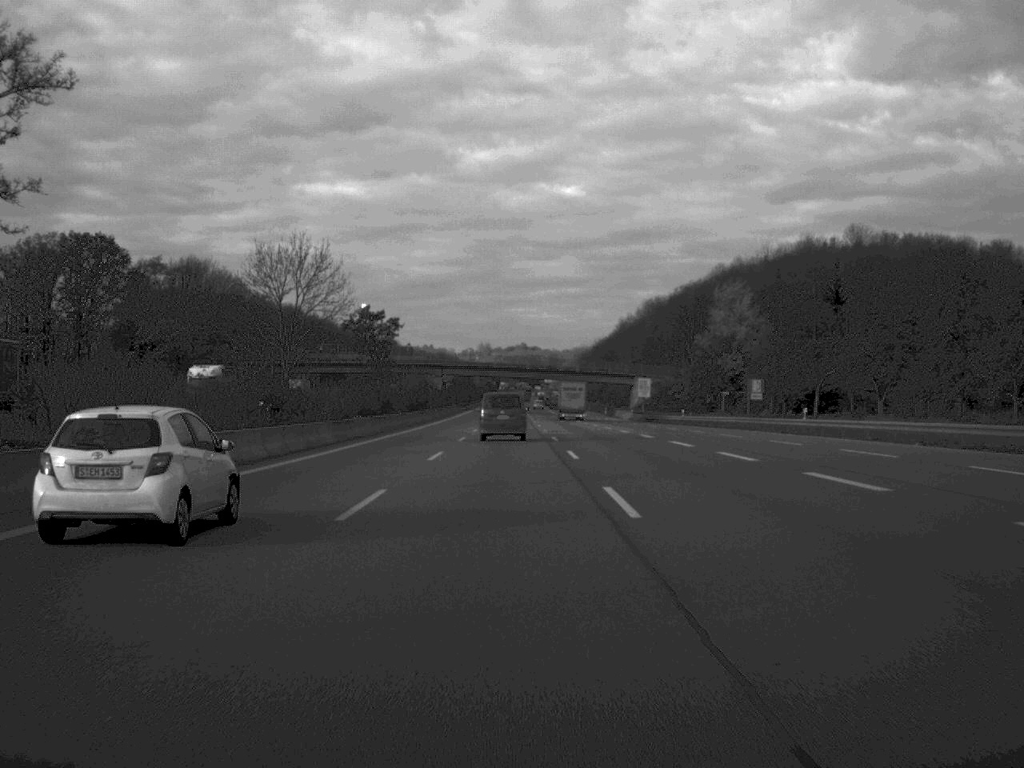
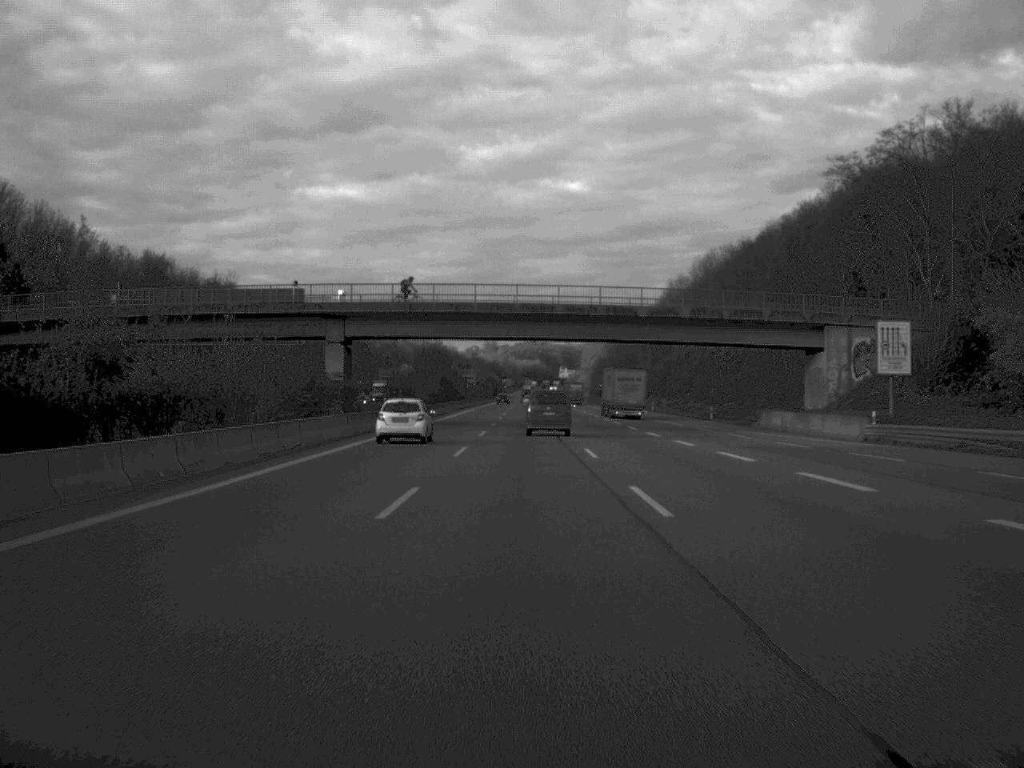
(-1.1, +106.1) m; 0°
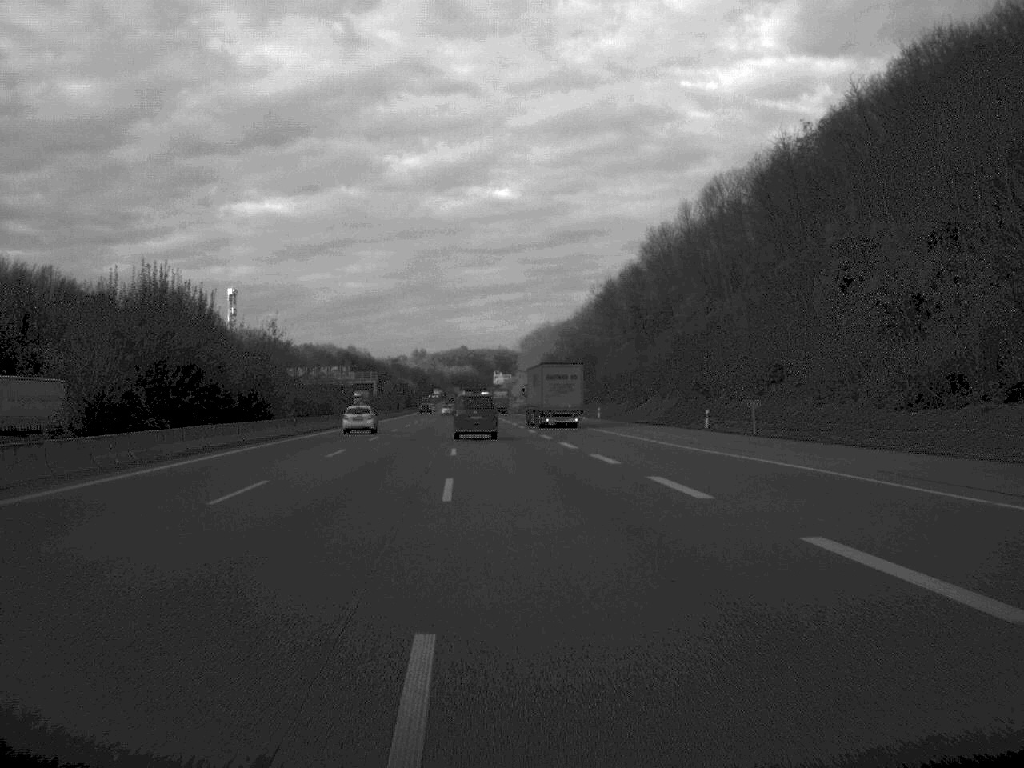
(+2.1, +85.3) m; +3°
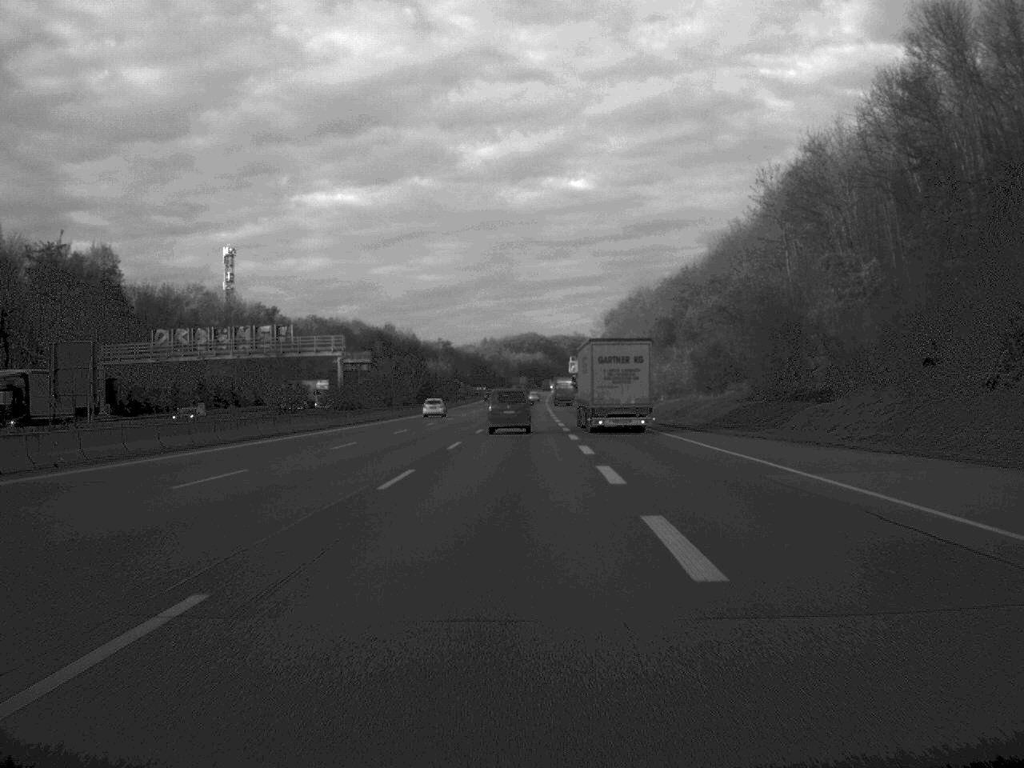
(-3.1, +104.7) m; -3°
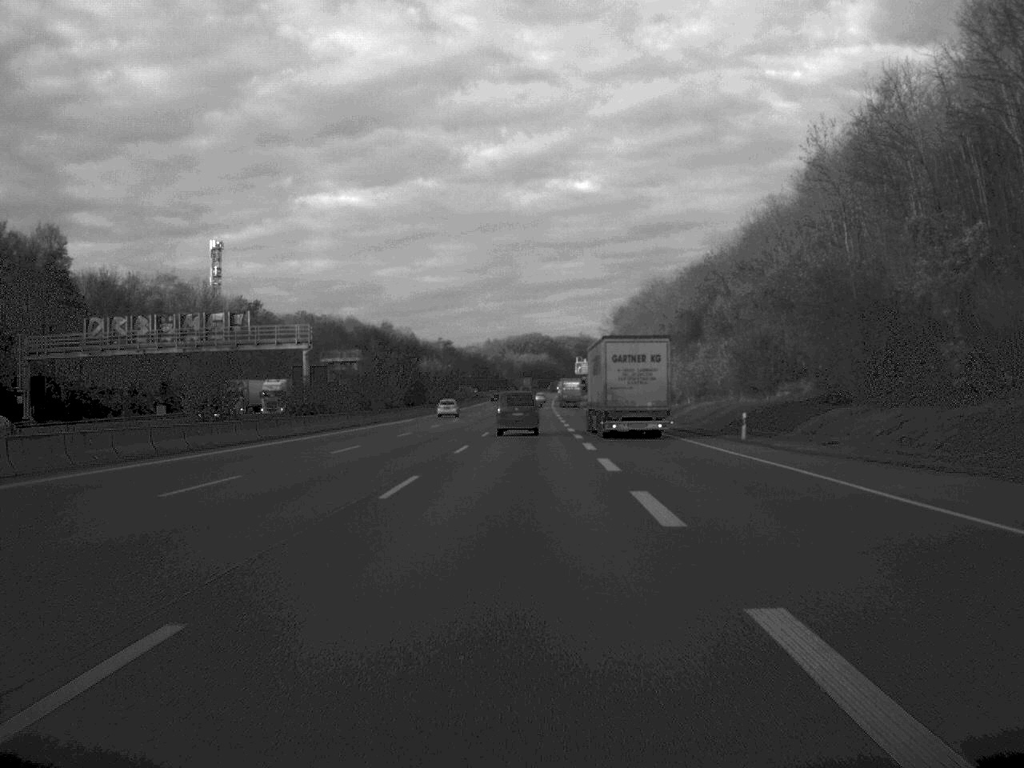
(0.0, +19.3) m; 0°
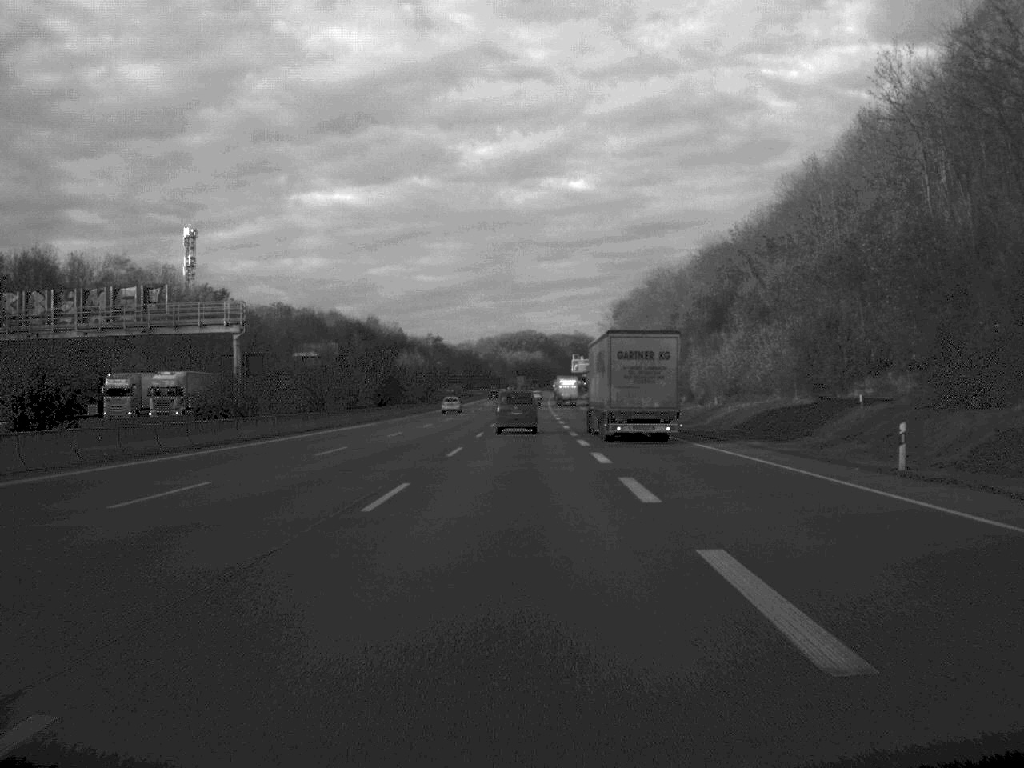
(0.0, +20.9) m; 0°
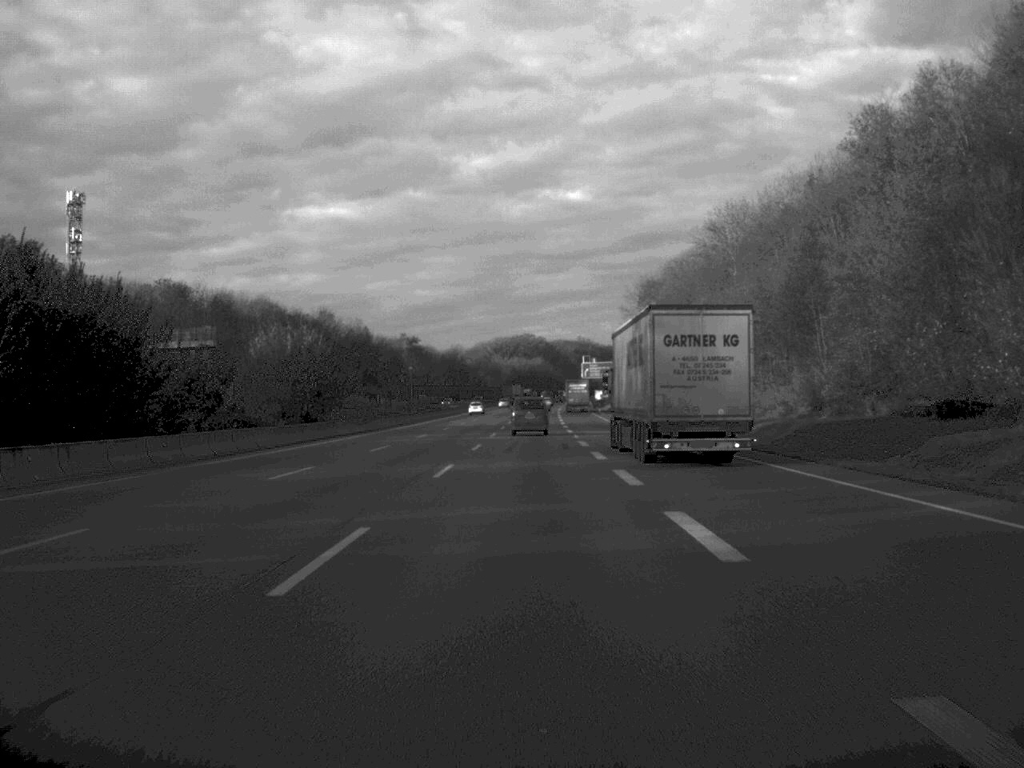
(+0.1, +78.2) m; 0°
